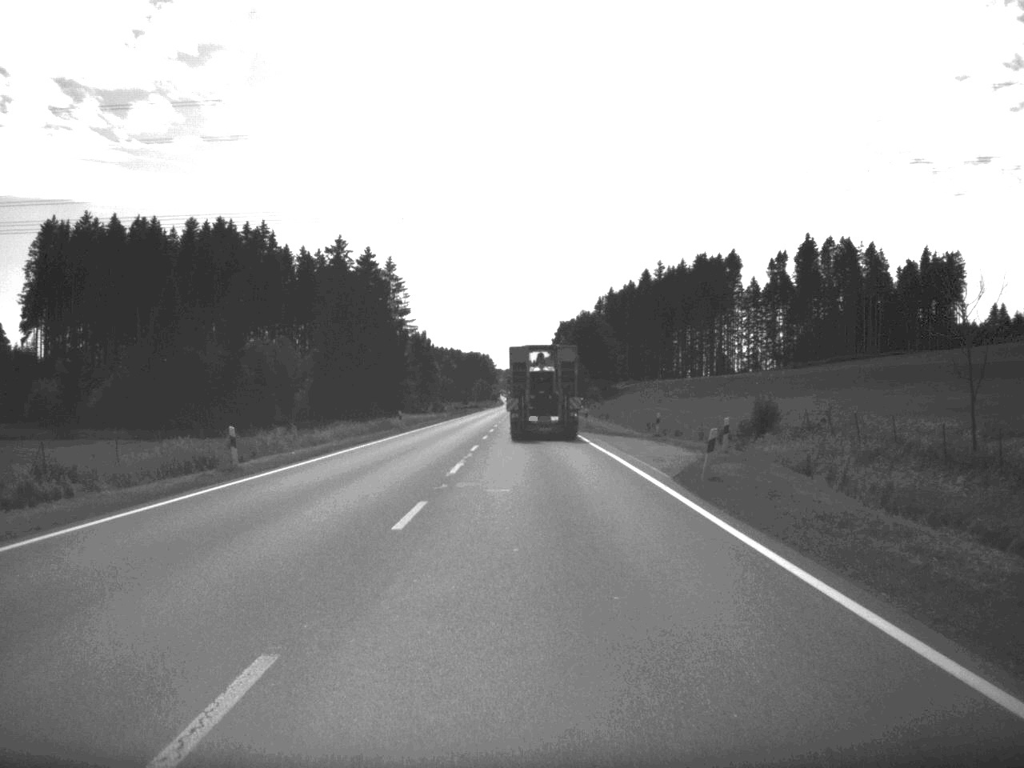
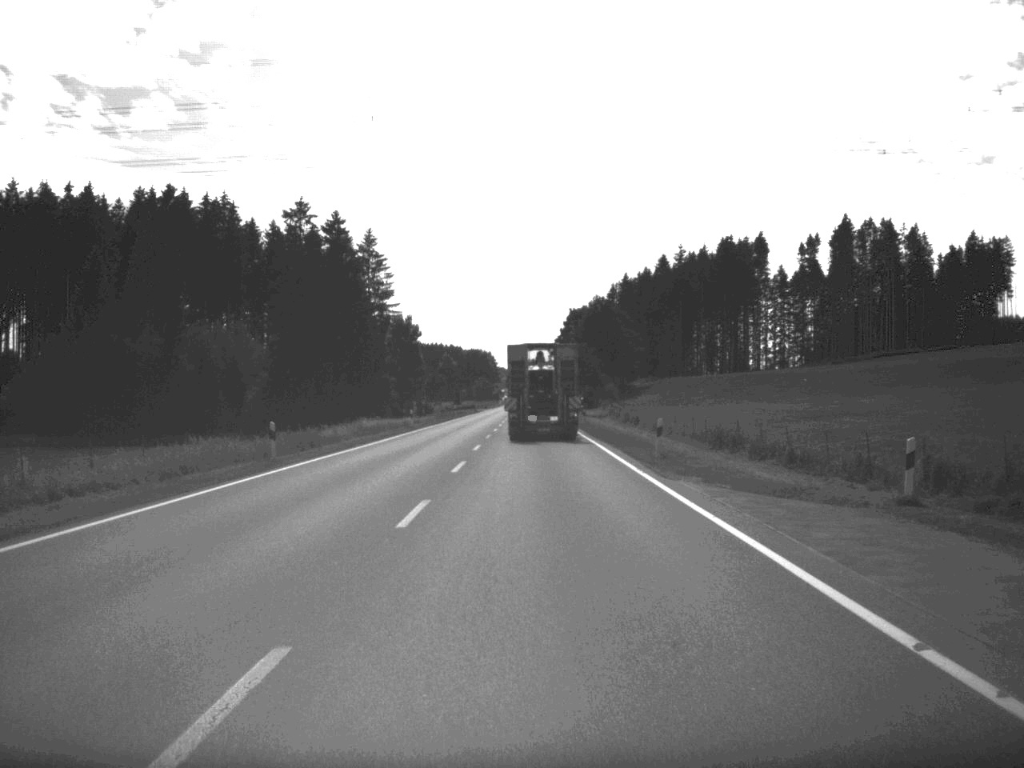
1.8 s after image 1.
(-0.1, +35.3) m; 0°
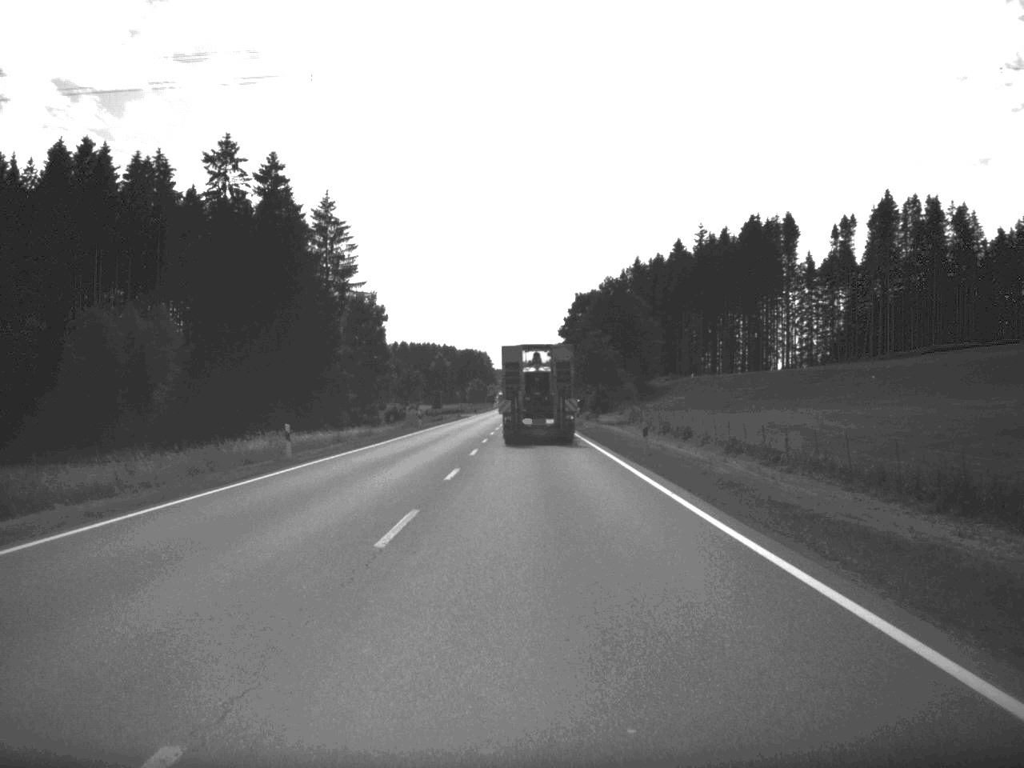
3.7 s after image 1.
(0.0, +37.4) m; 0°
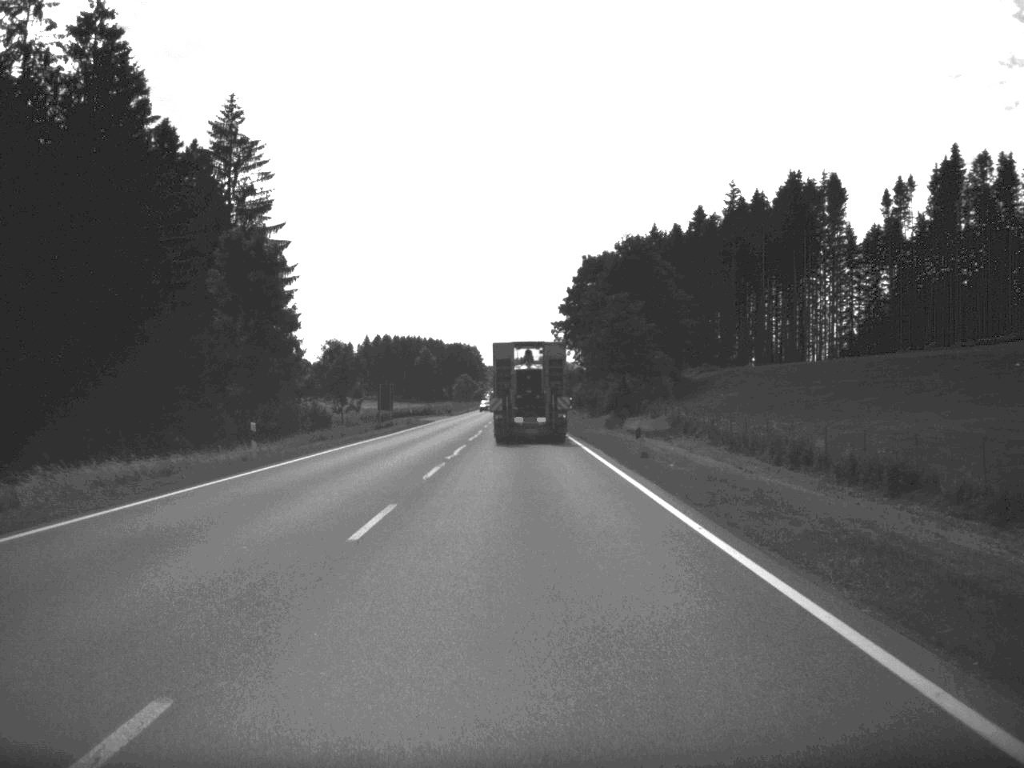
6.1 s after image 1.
(+0.2, +46.7) m; 0°
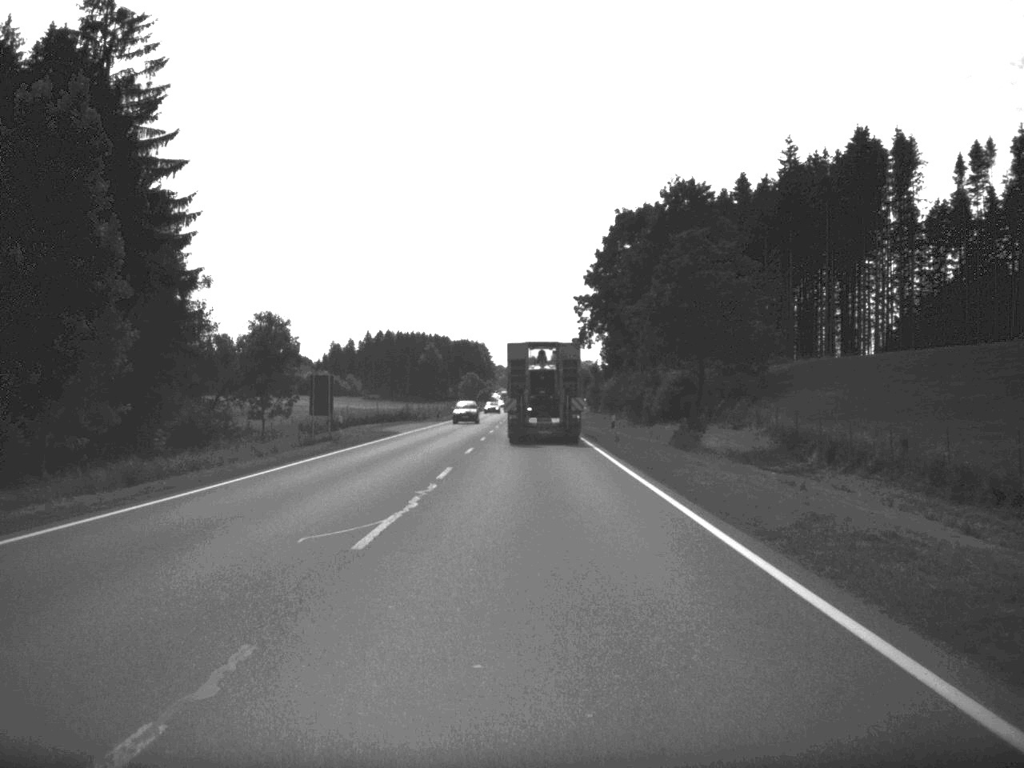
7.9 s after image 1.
(-0.3, +35.8) m; -1°
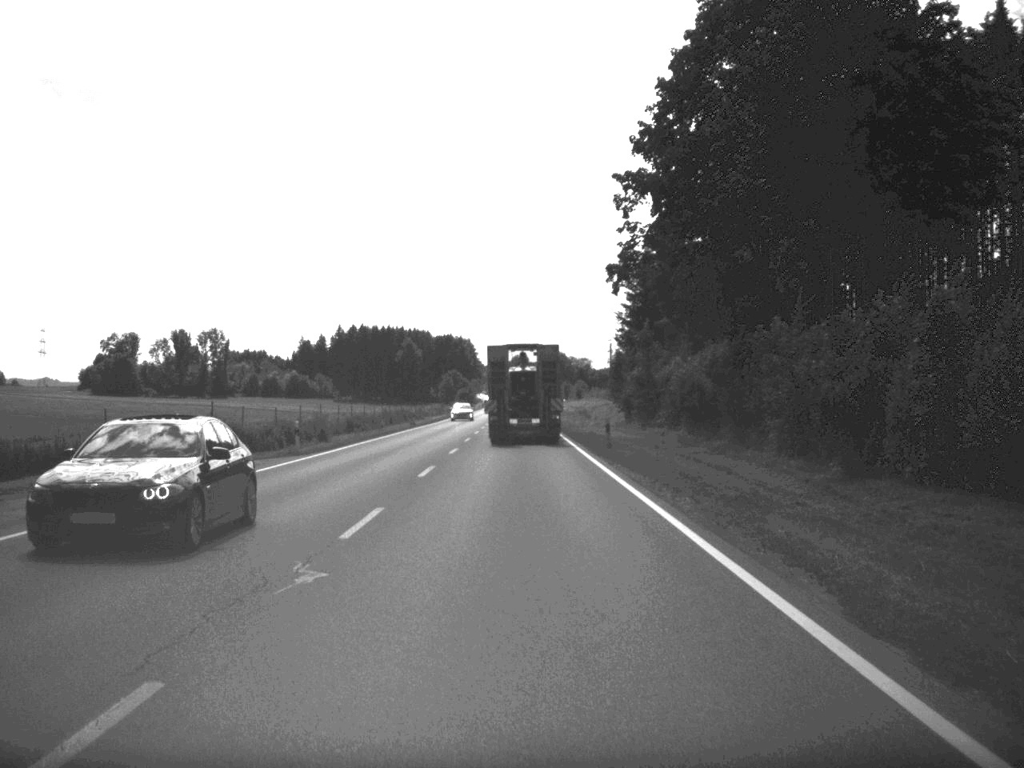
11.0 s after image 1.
(+0.2, +58.2) m; 0°
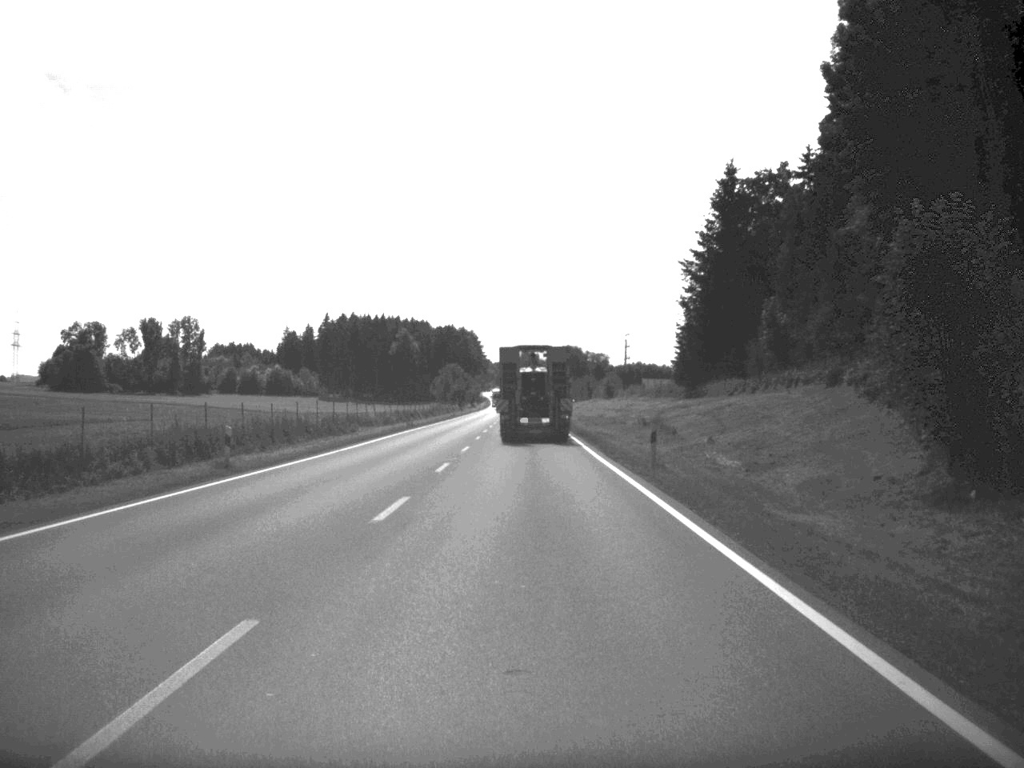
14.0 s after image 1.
(-0.5, +57.2) m; -1°
